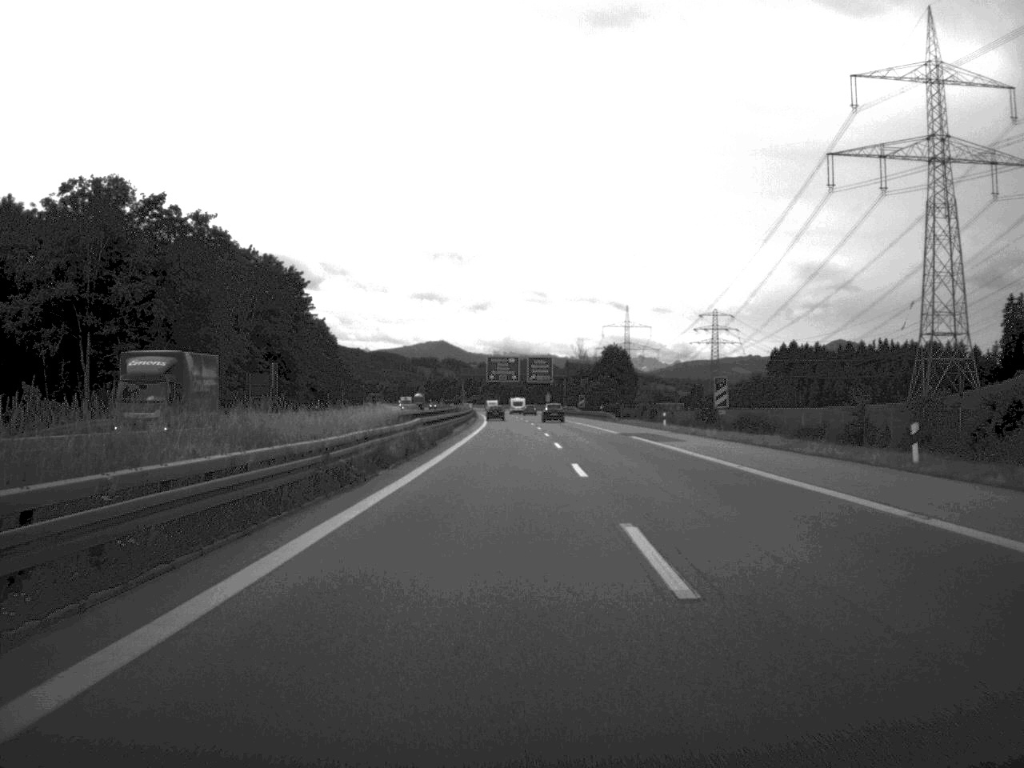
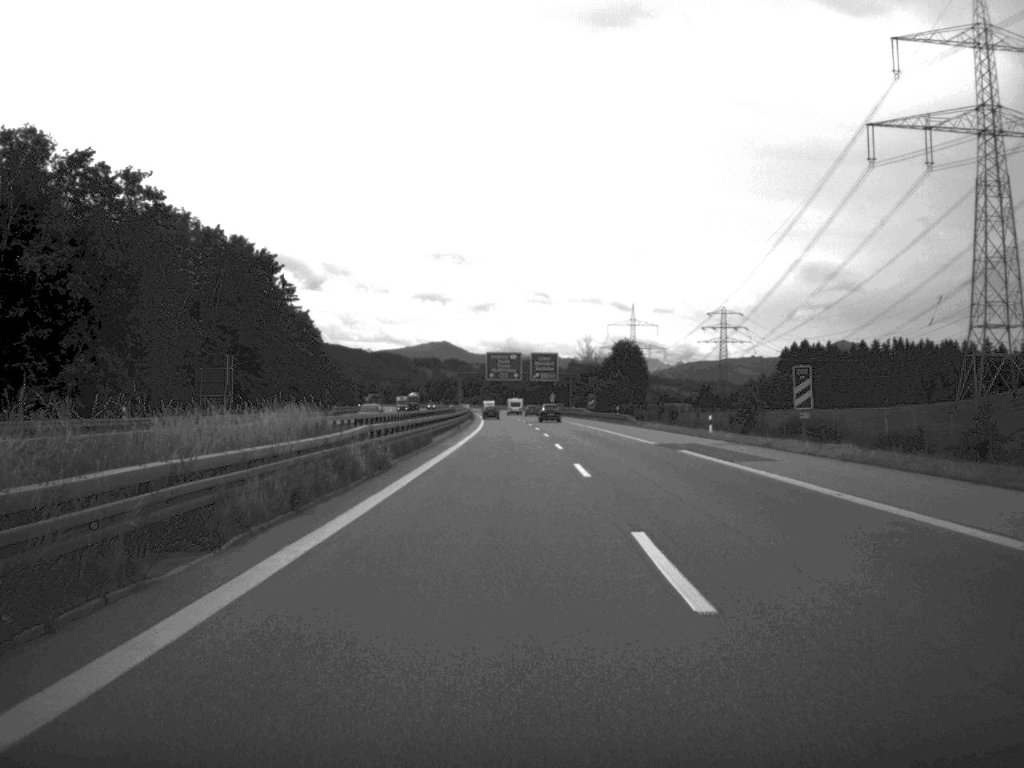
(0.0, +18.1) m; 0°
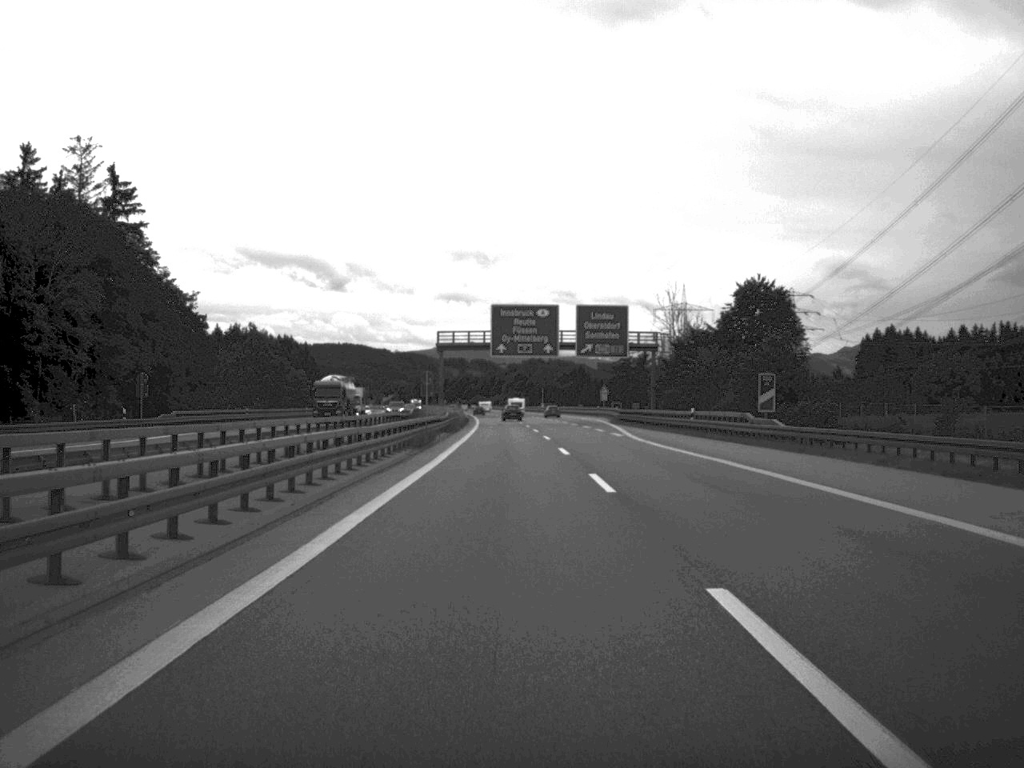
(-1.1, +93.6) m; -1°
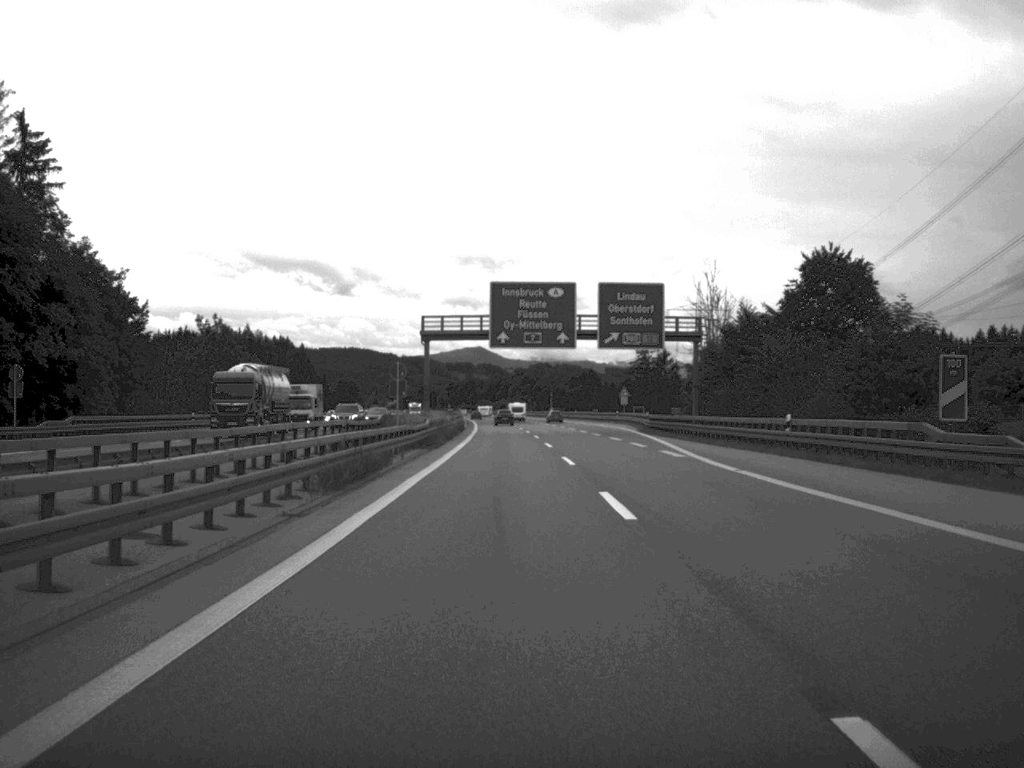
(-0.1, +22.0) m; 0°
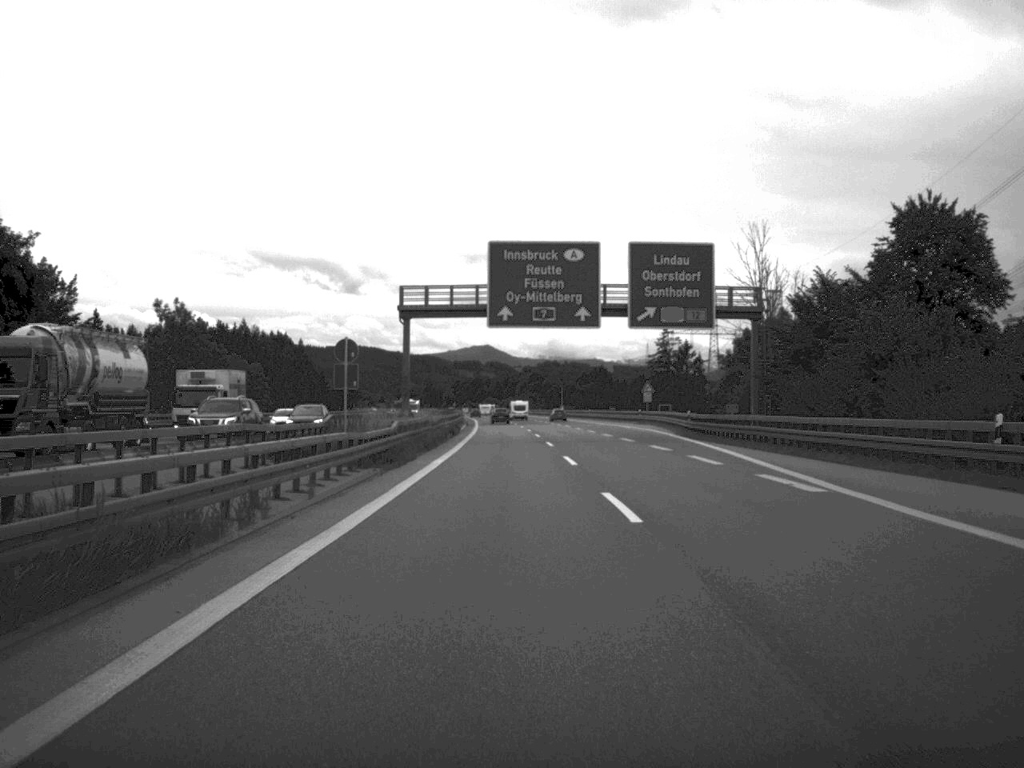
(-0.1, +18.7) m; 0°
